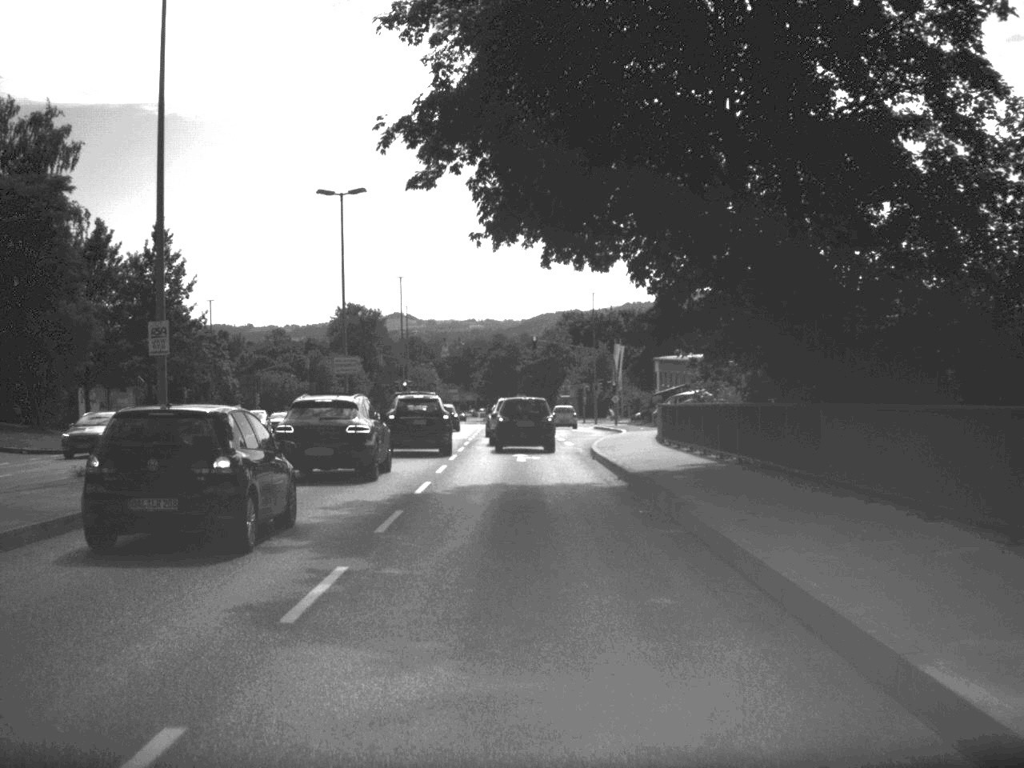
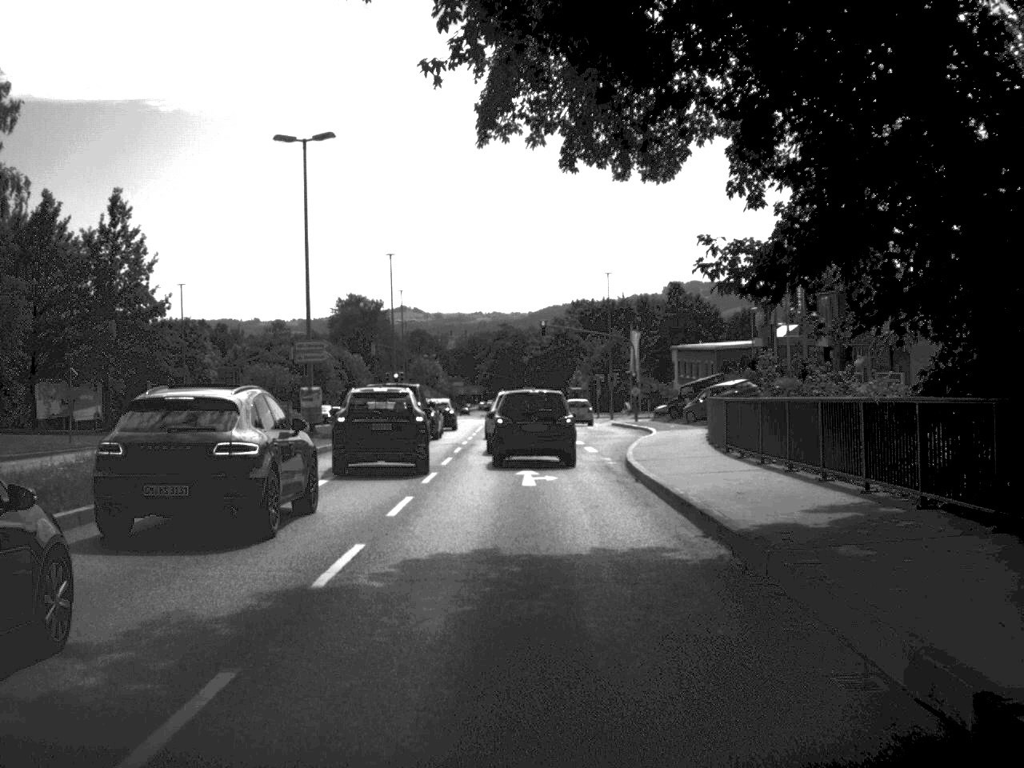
(0.0, +10.4) m; 0°
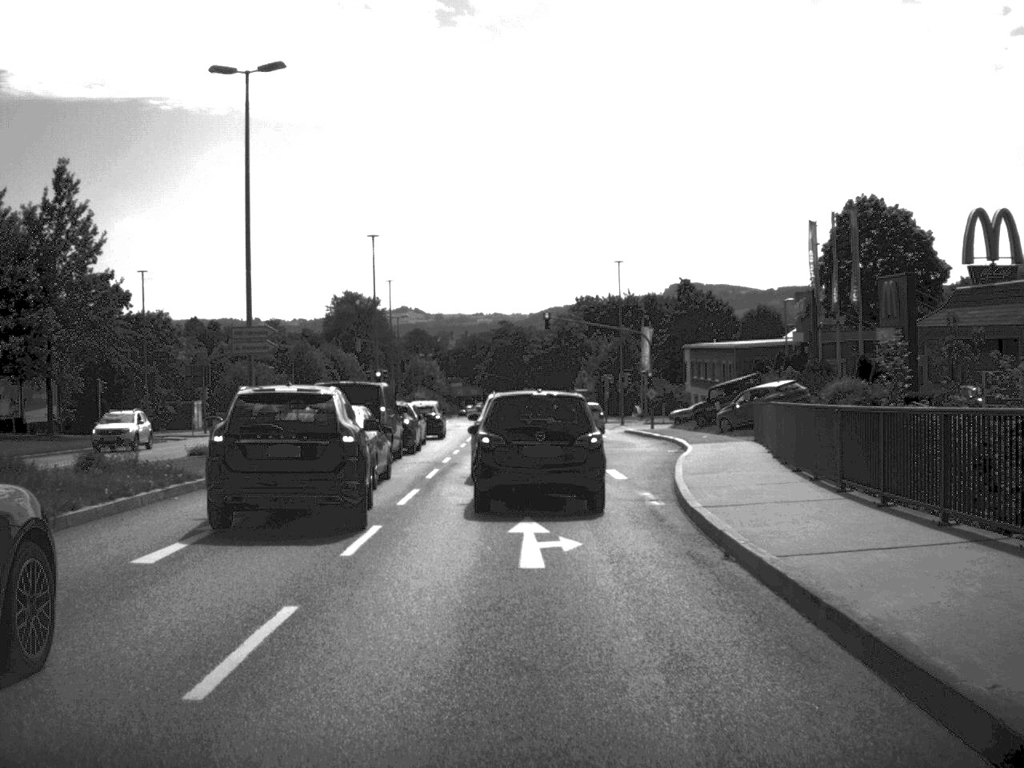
(0.0, +9.5) m; 0°
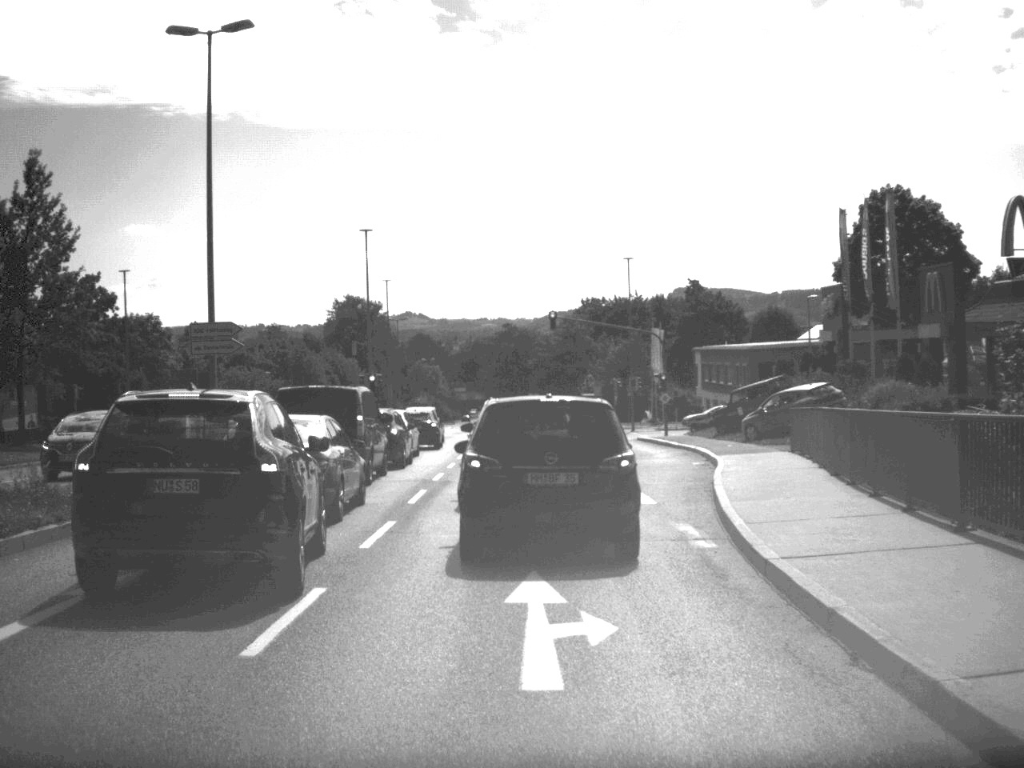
(0.0, +4.5) m; 0°
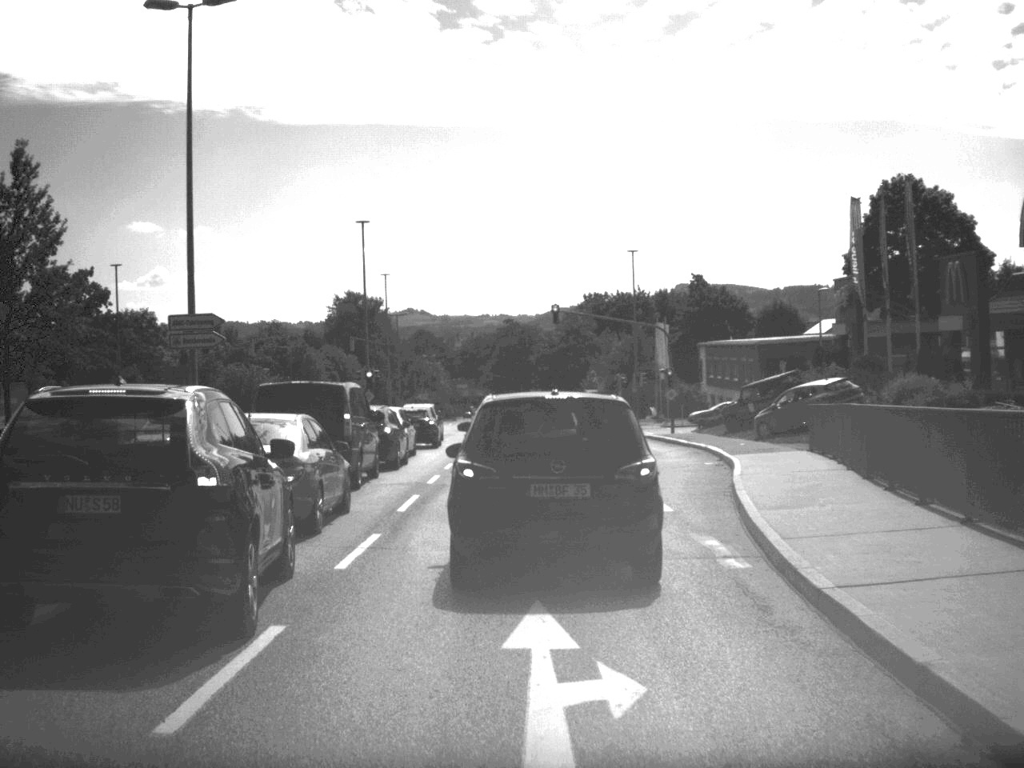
(0.0, +1.9) m; 0°
